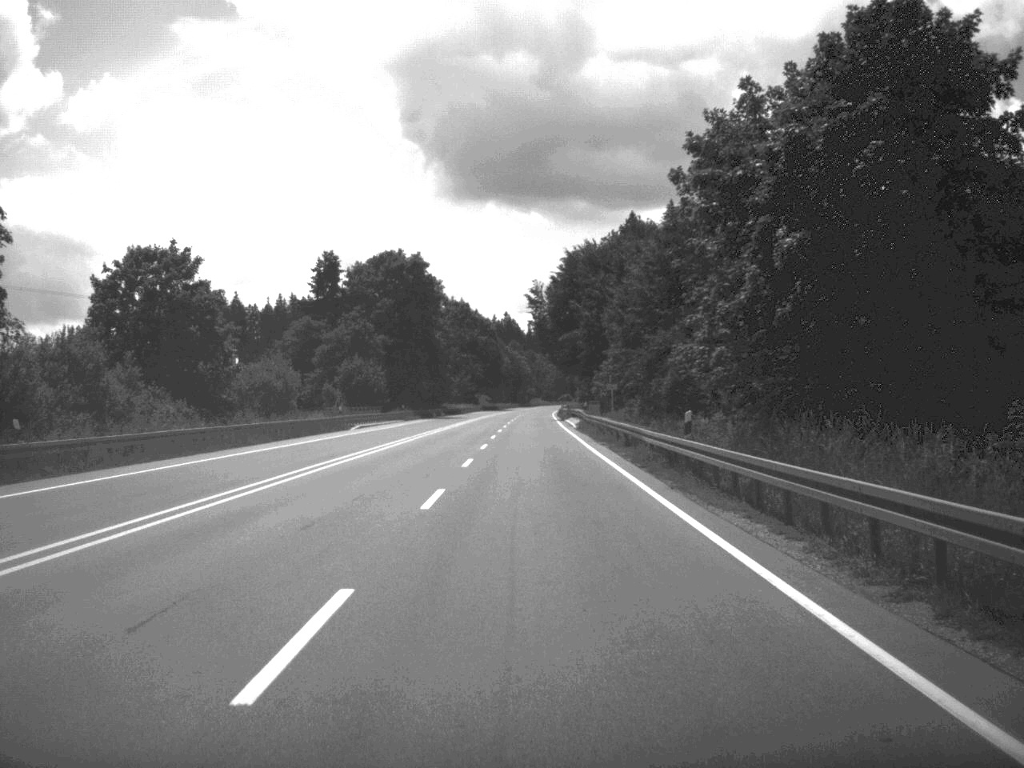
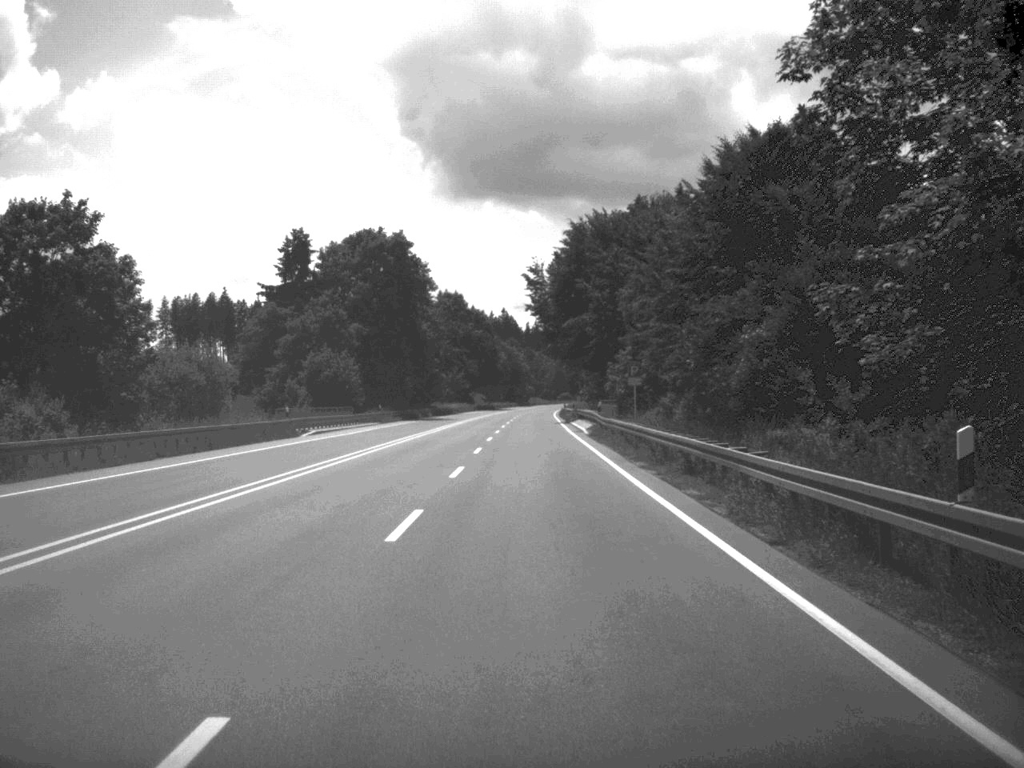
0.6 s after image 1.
(0.0, +16.2) m; 0°
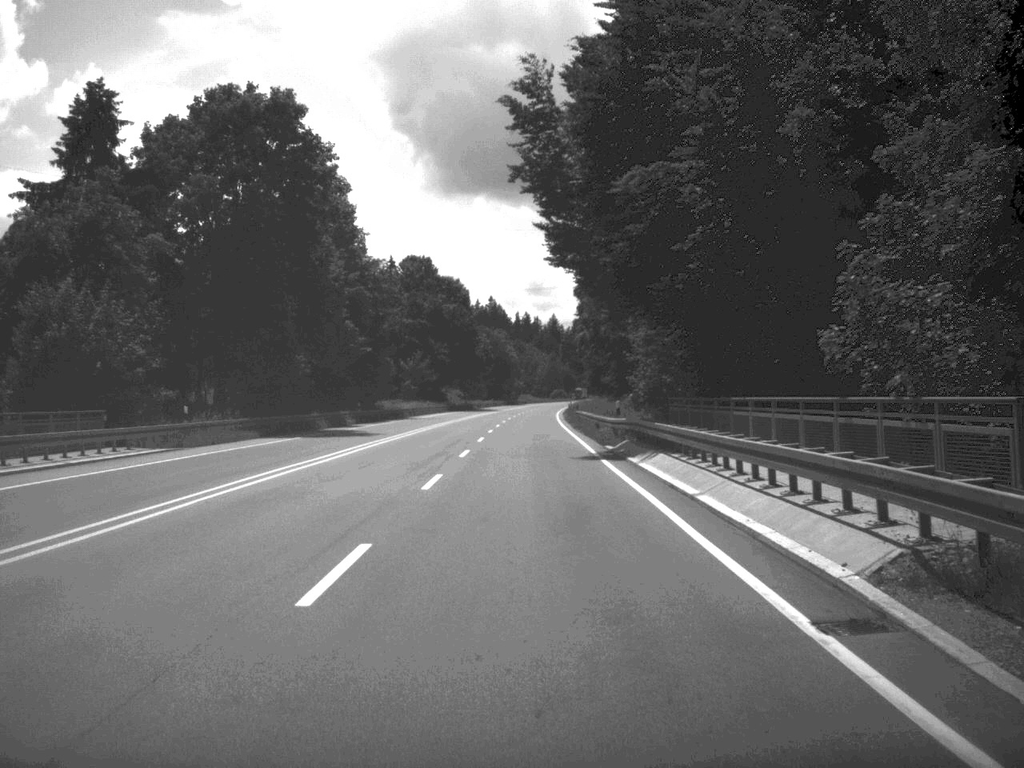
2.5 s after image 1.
(+0.1, +51.9) m; 0°
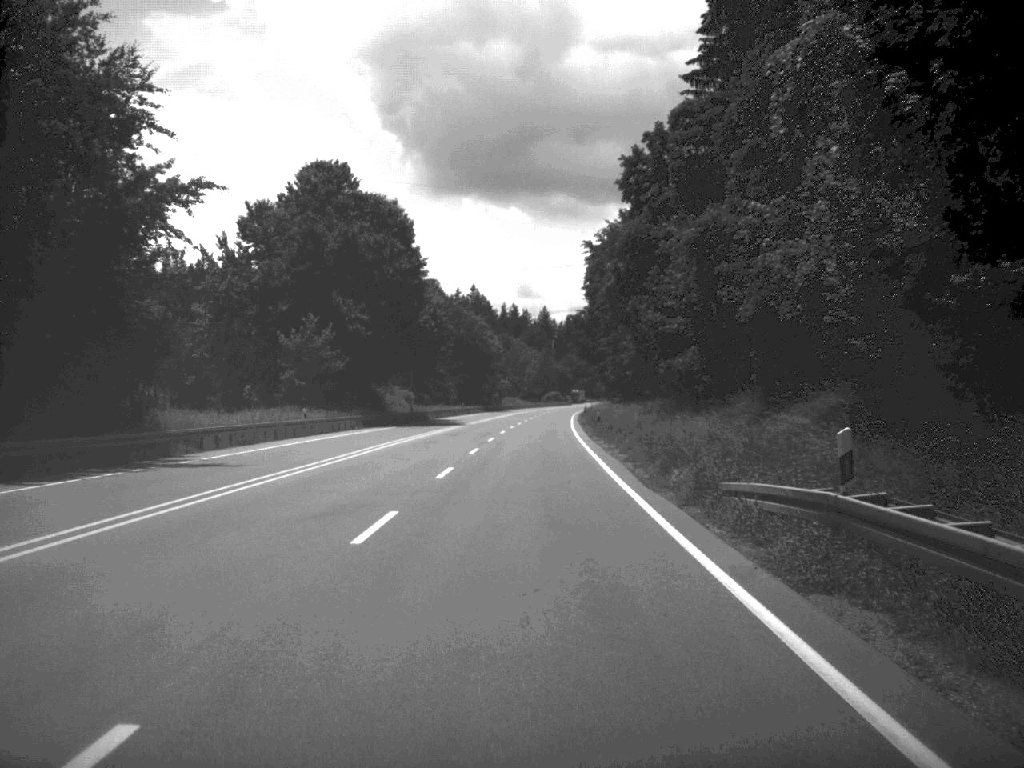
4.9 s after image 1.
(+0.1, +66.6) m; 0°
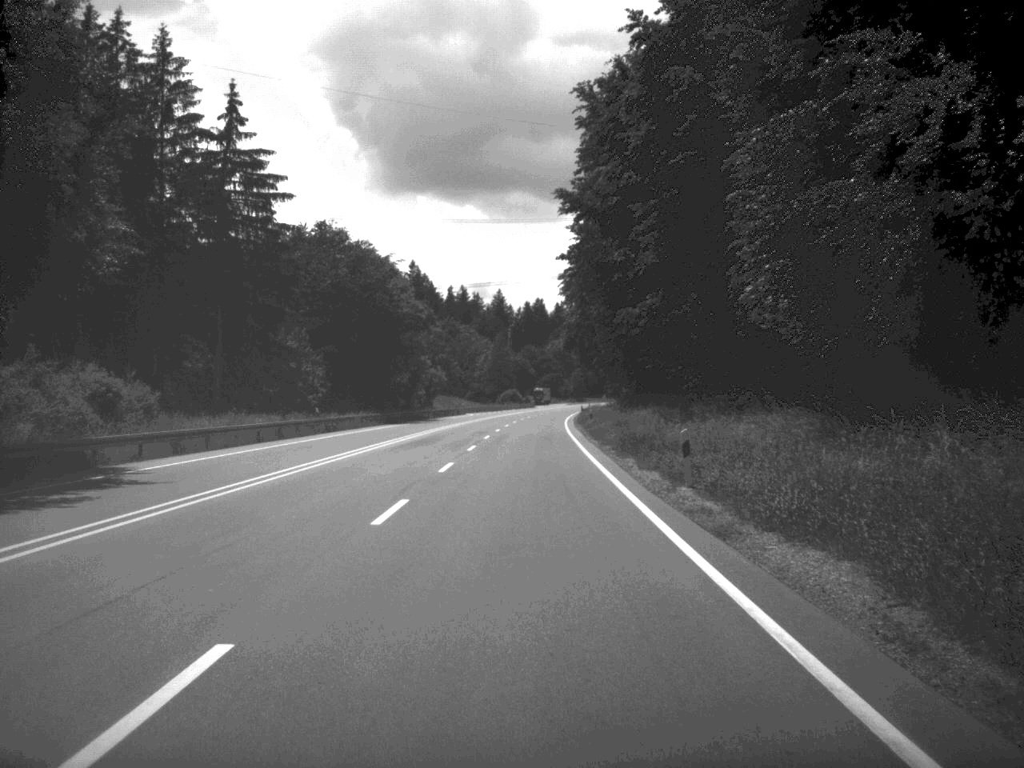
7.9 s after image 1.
(+1.0, +80.8) m; +2°
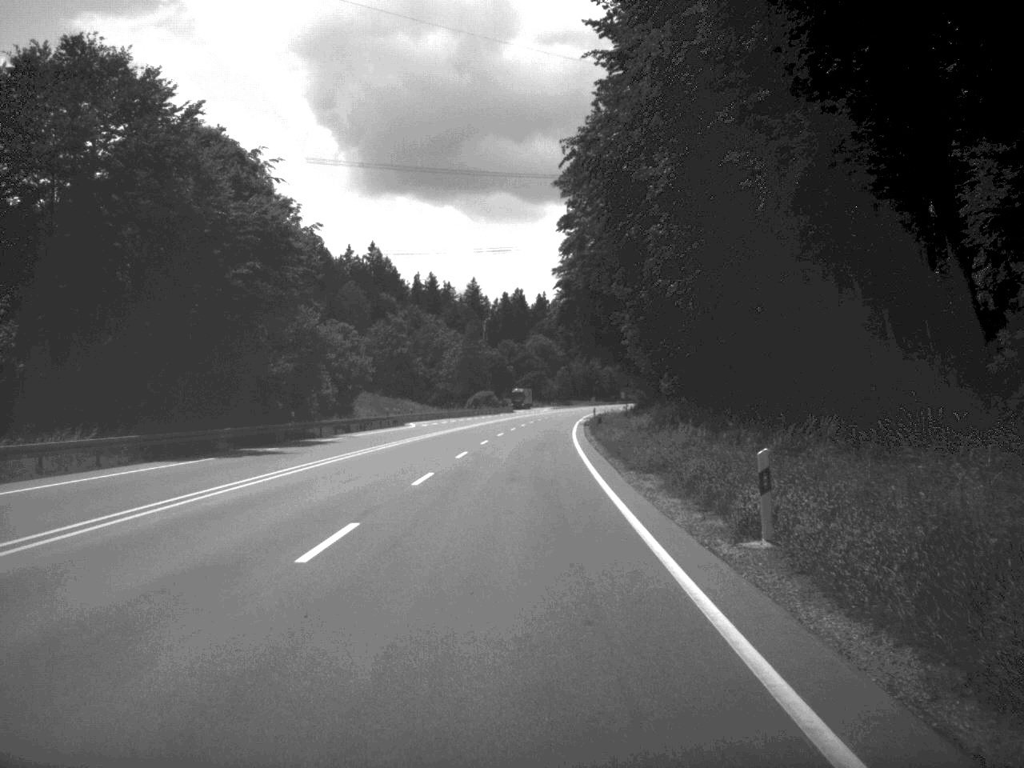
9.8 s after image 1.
(+0.4, +51.0) m; +1°
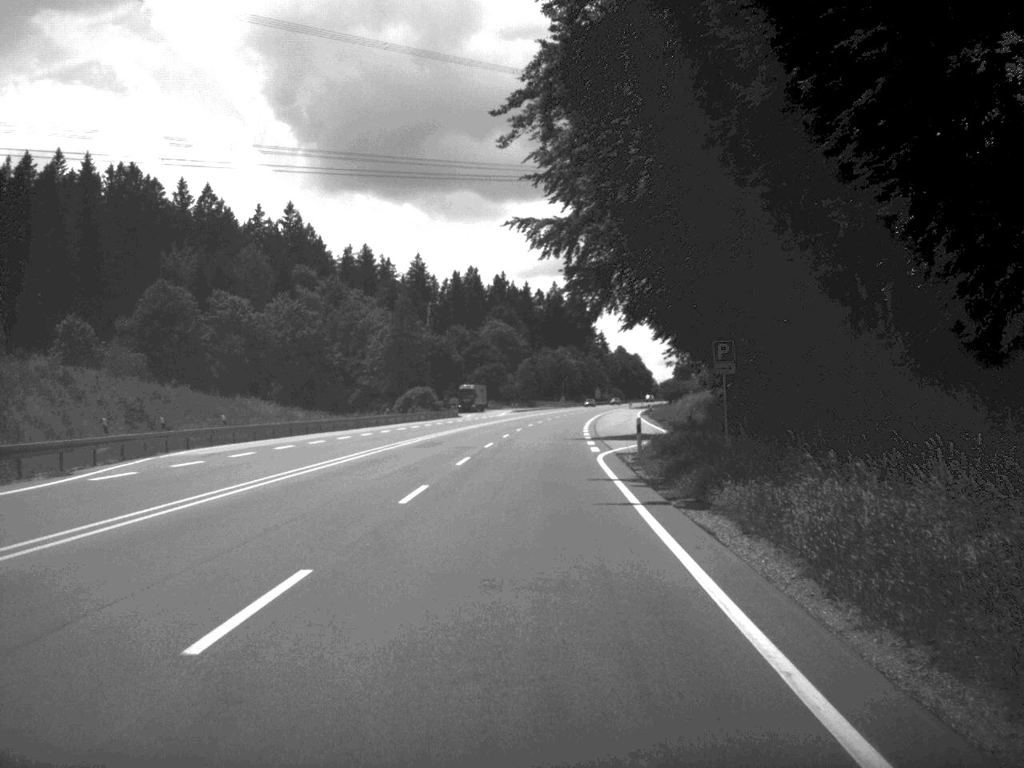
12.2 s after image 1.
(+0.8, +63.8) m; +2°
